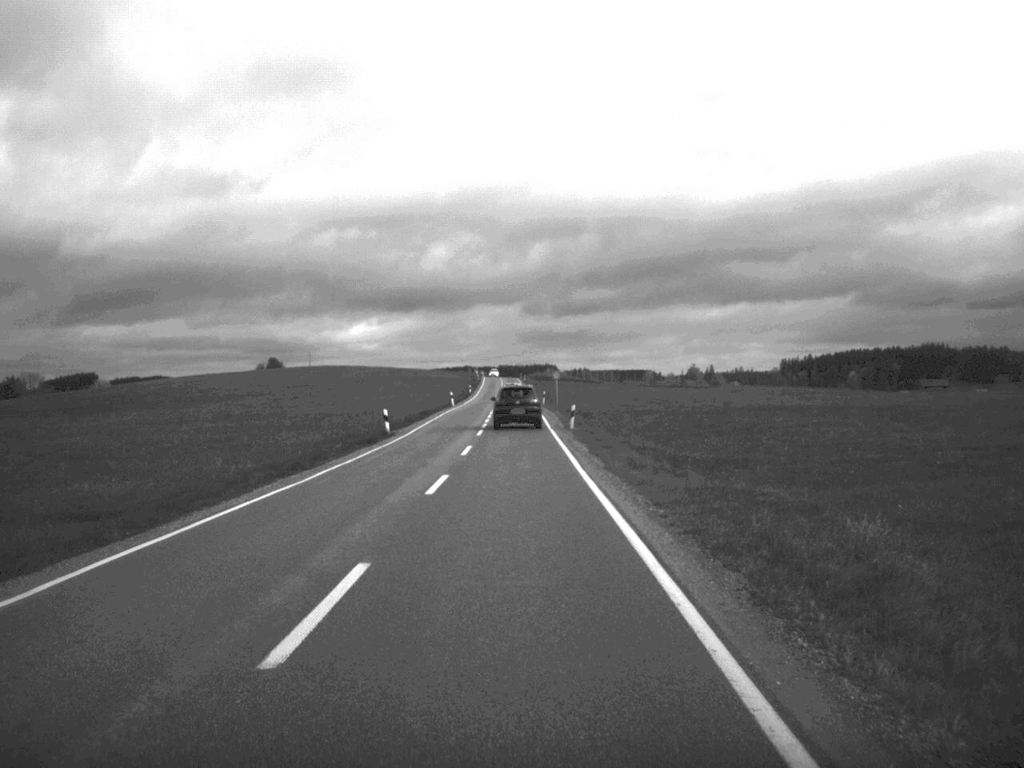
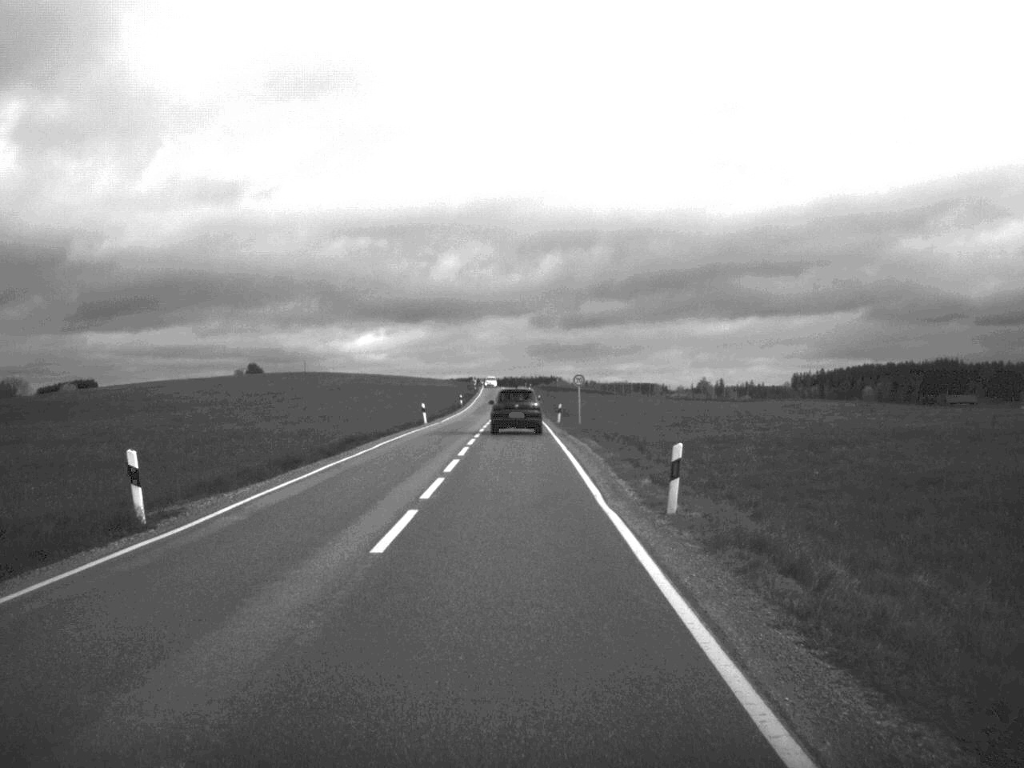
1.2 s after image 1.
(-0.1, +30.8) m; 0°
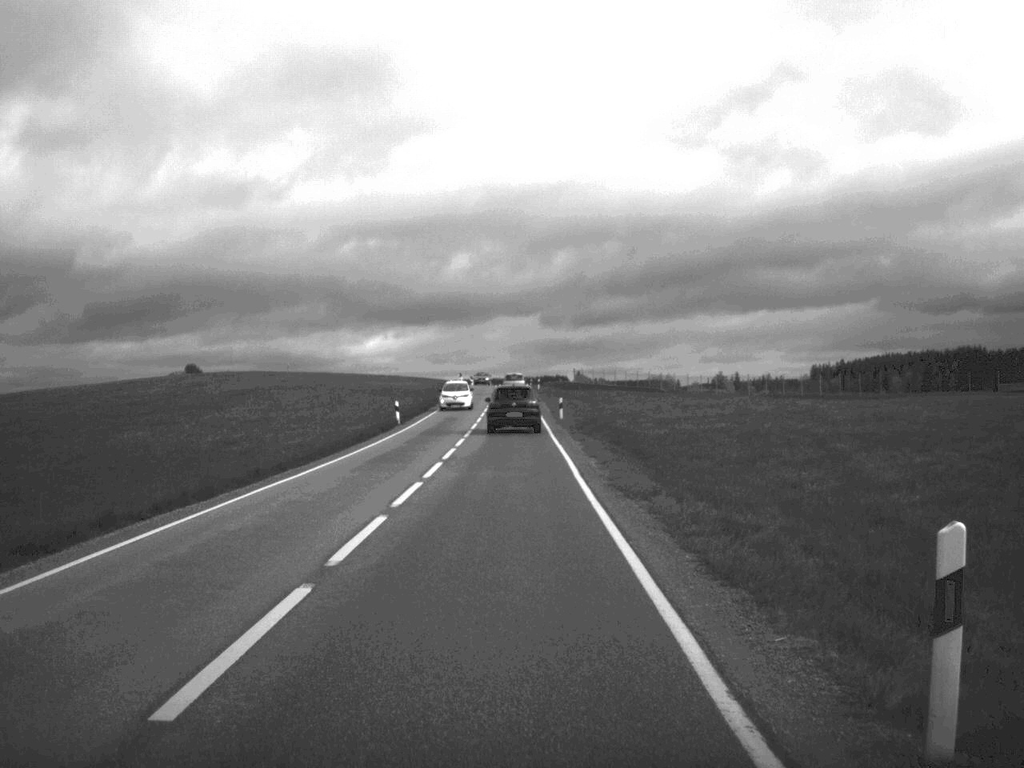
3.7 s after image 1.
(-0.2, +59.7) m; 0°
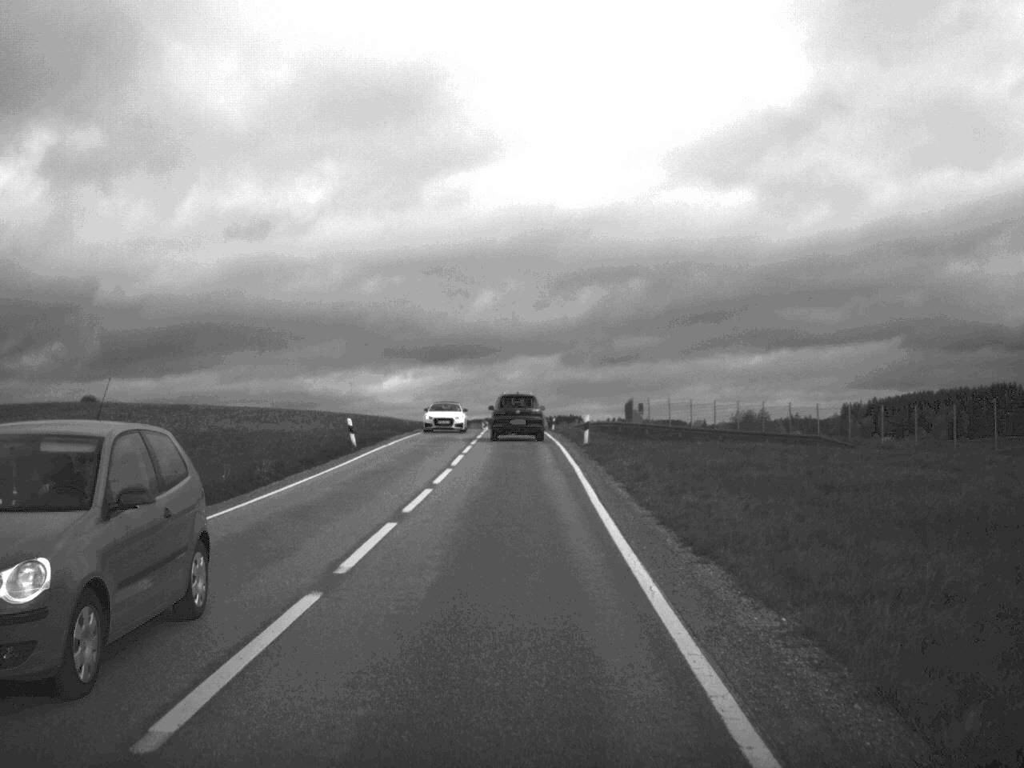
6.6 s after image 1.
(-0.5, +65.4) m; -1°
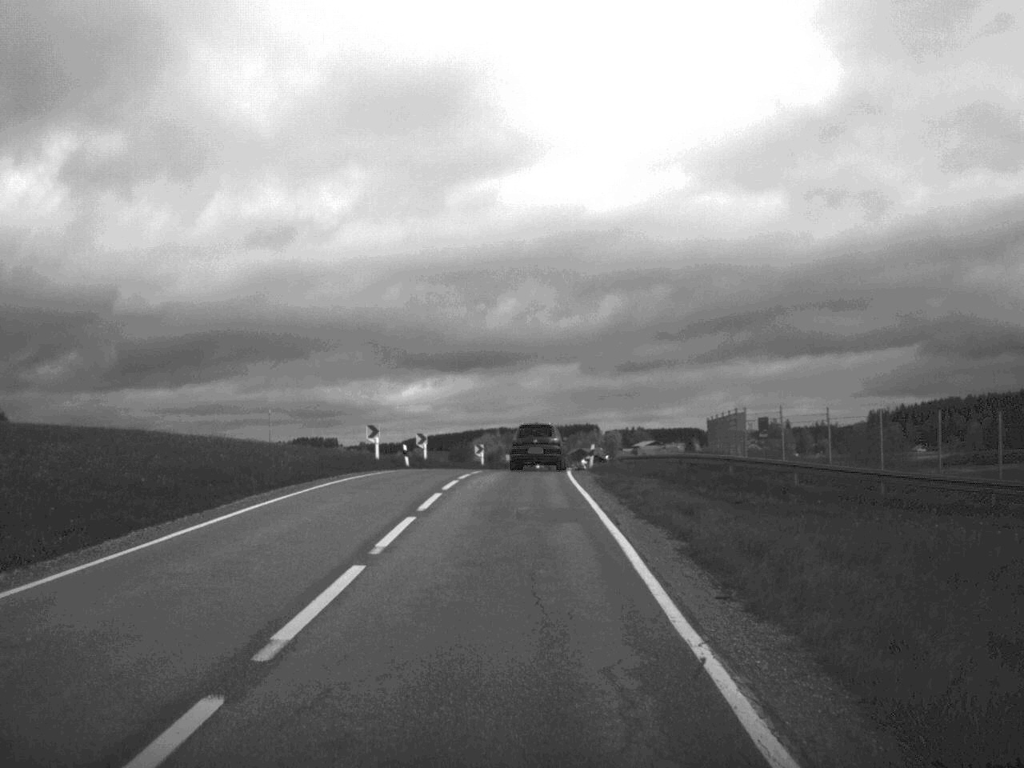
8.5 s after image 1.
(-0.1, +38.9) m; -1°
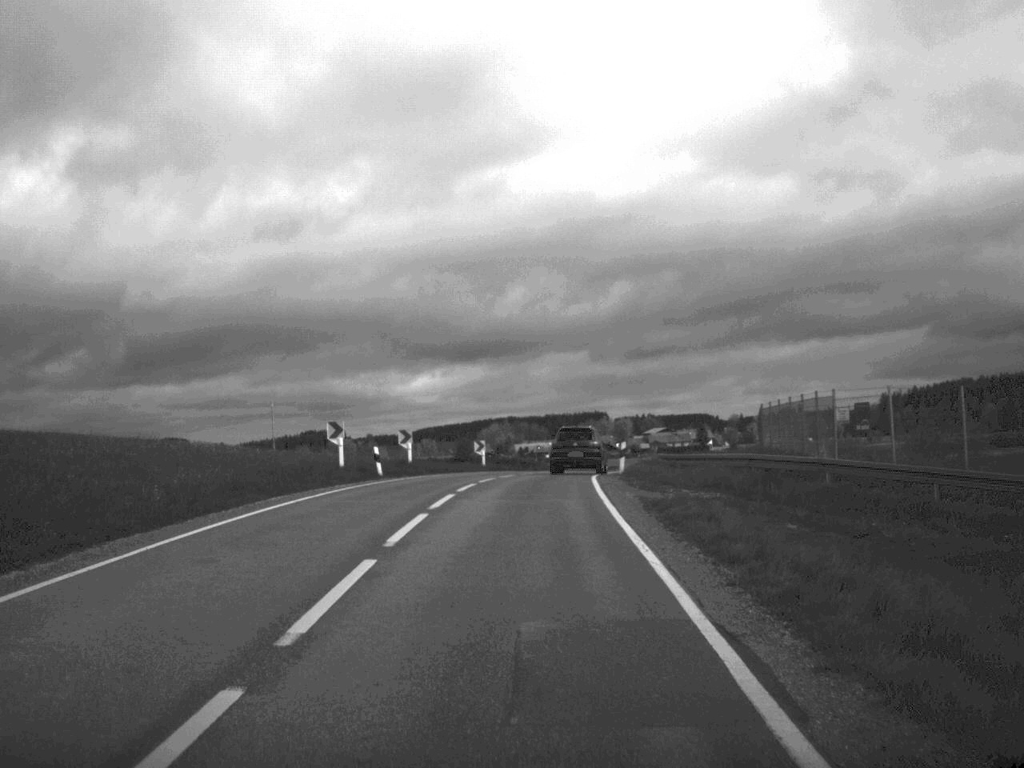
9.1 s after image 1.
(0.0, +11.7) m; 0°
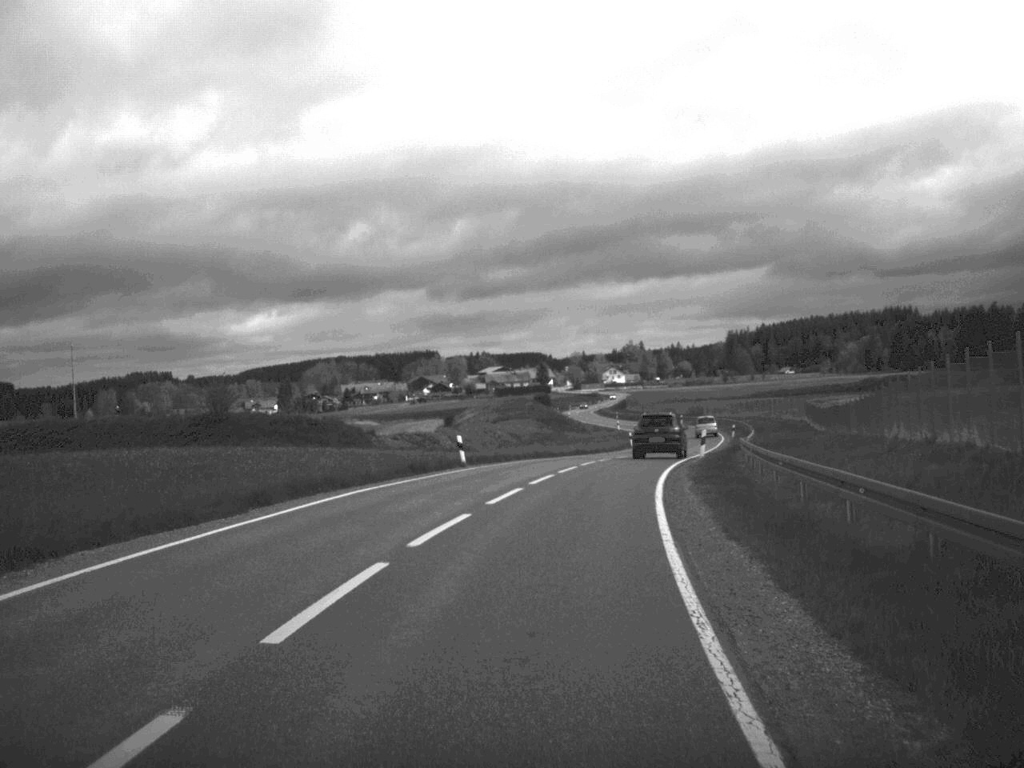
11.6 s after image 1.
(+2.0, +48.0) m; +8°
